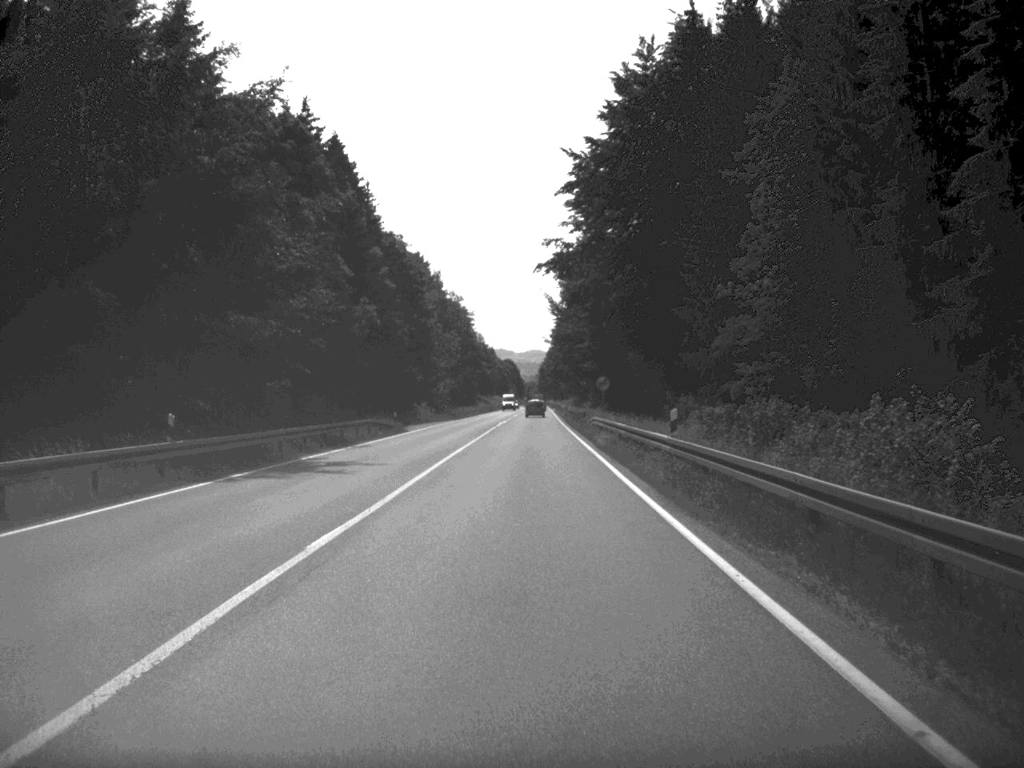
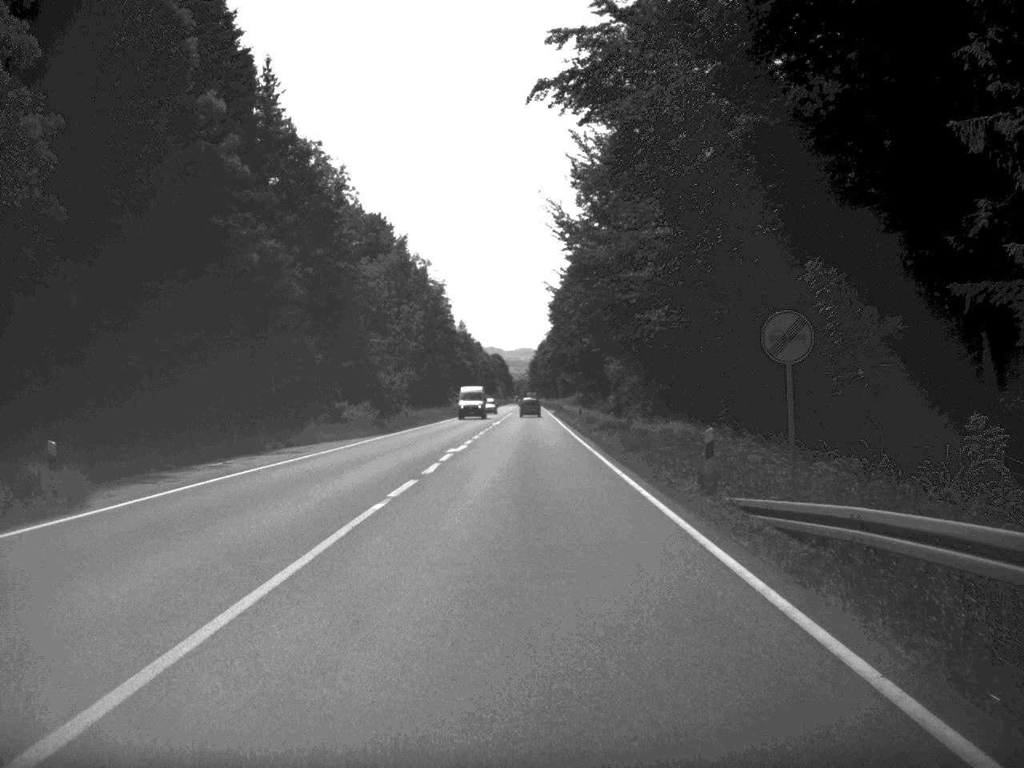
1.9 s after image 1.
(+0.1, +49.3) m; 0°
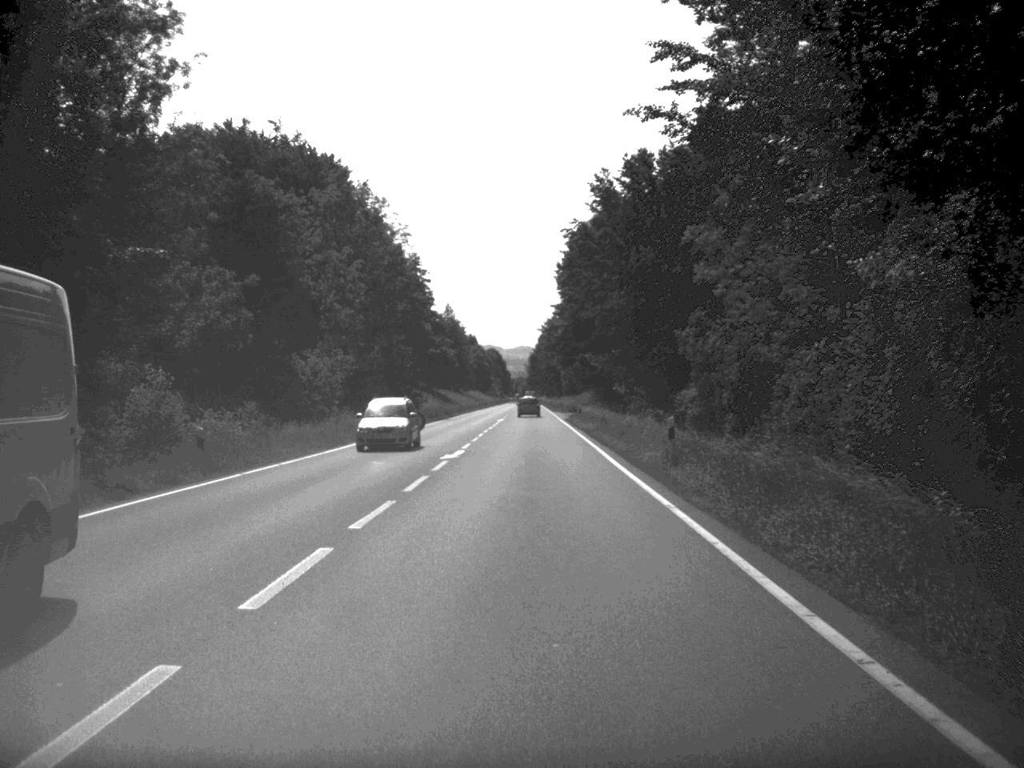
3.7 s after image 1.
(0.0, +45.8) m; 0°
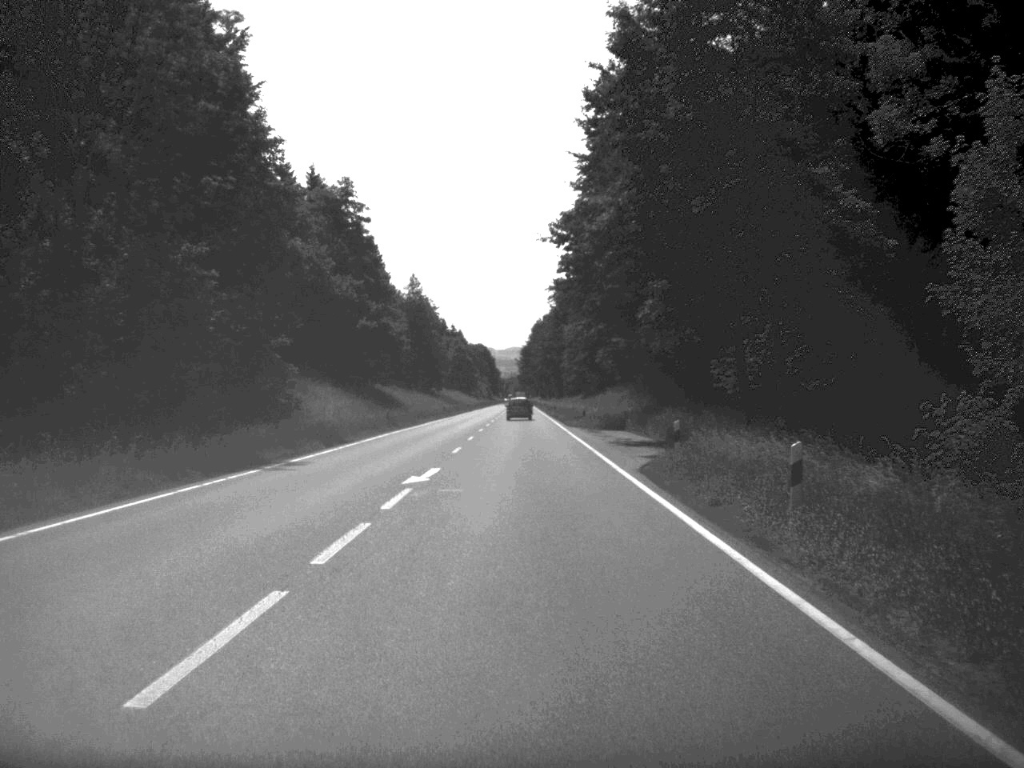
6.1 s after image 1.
(+0.1, +61.7) m; 0°
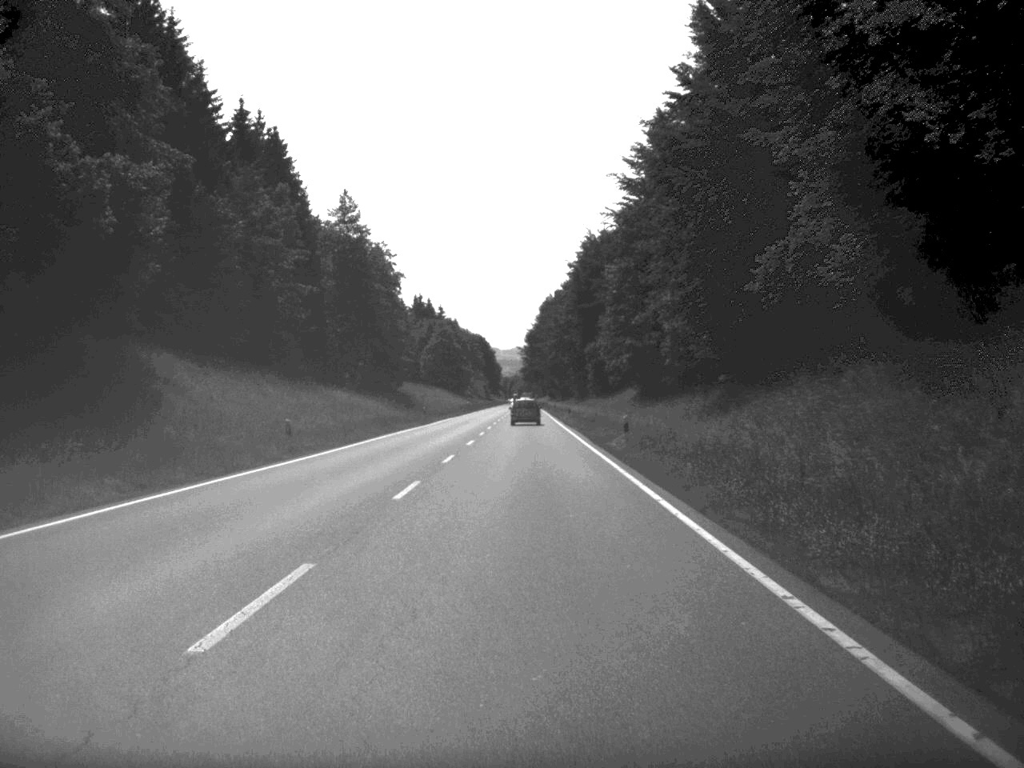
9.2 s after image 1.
(-0.2, +75.6) m; 0°
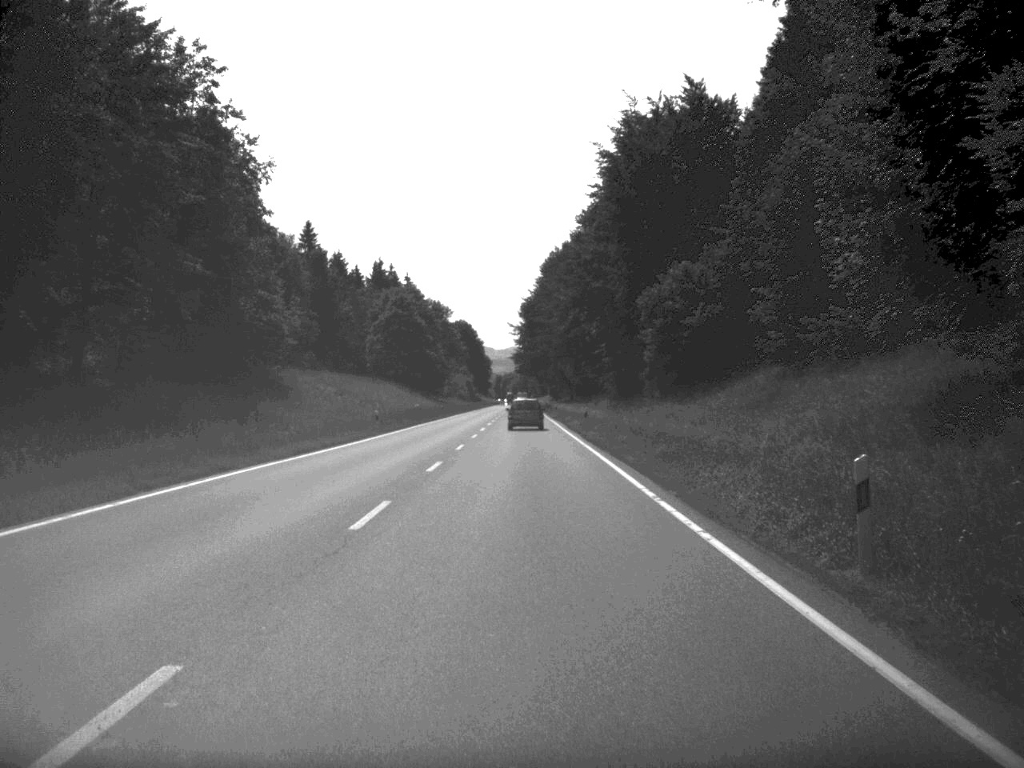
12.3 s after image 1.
(0.0, +75.0) m; 0°
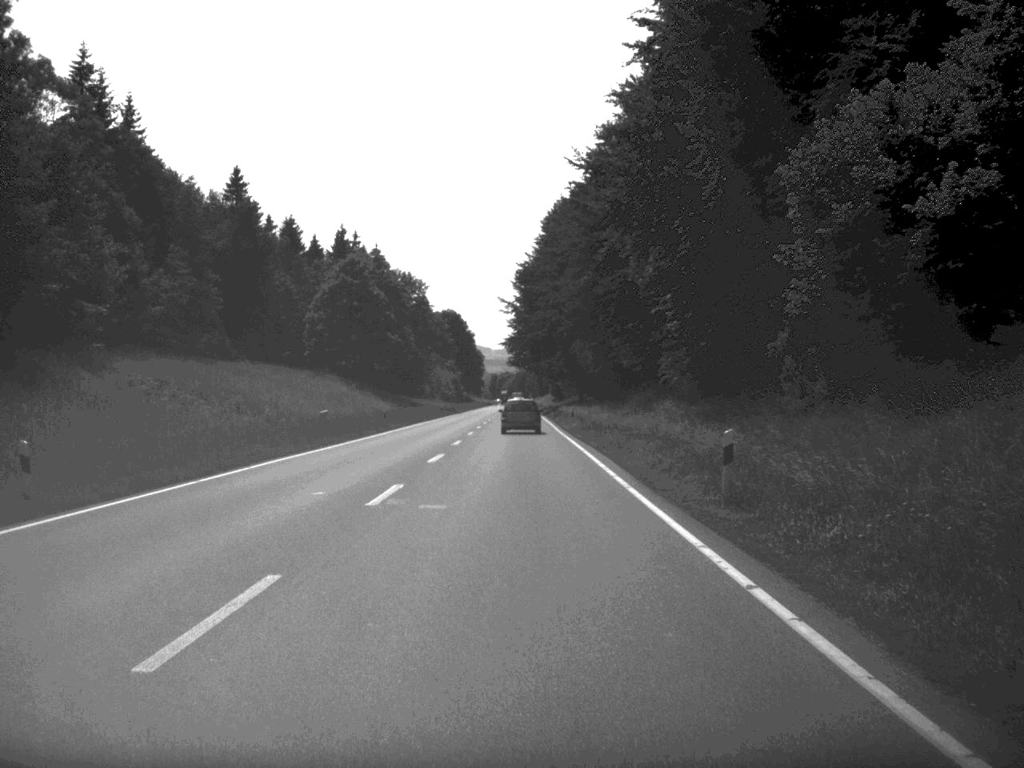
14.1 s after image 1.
(0.0, +43.0) m; 0°
